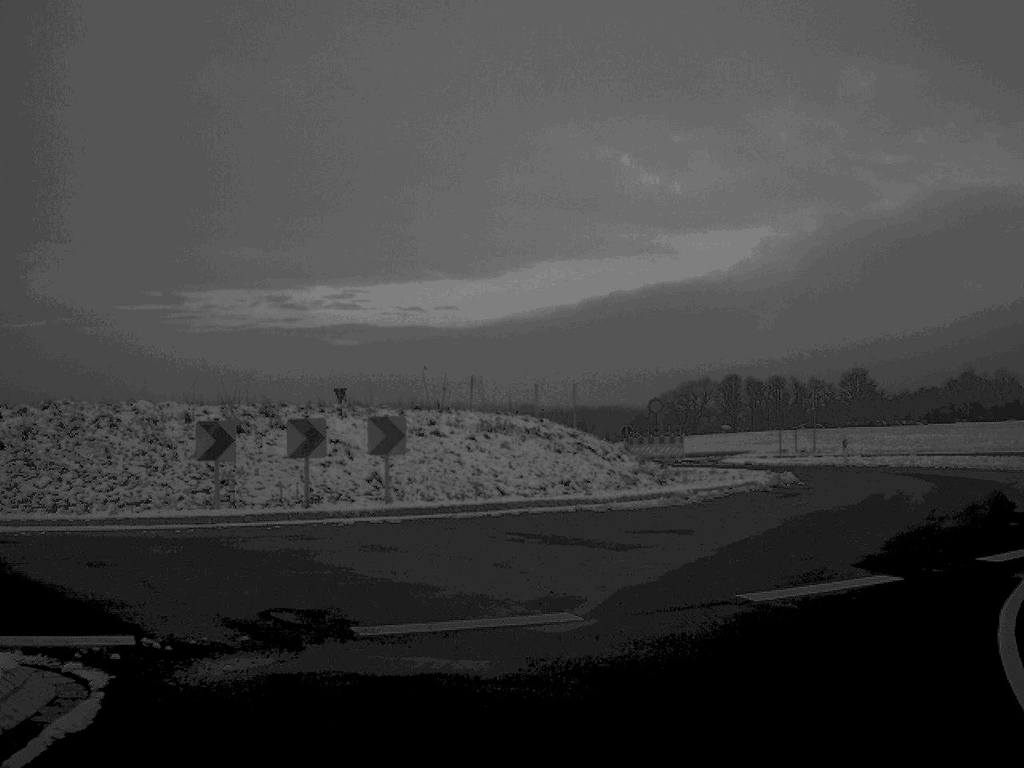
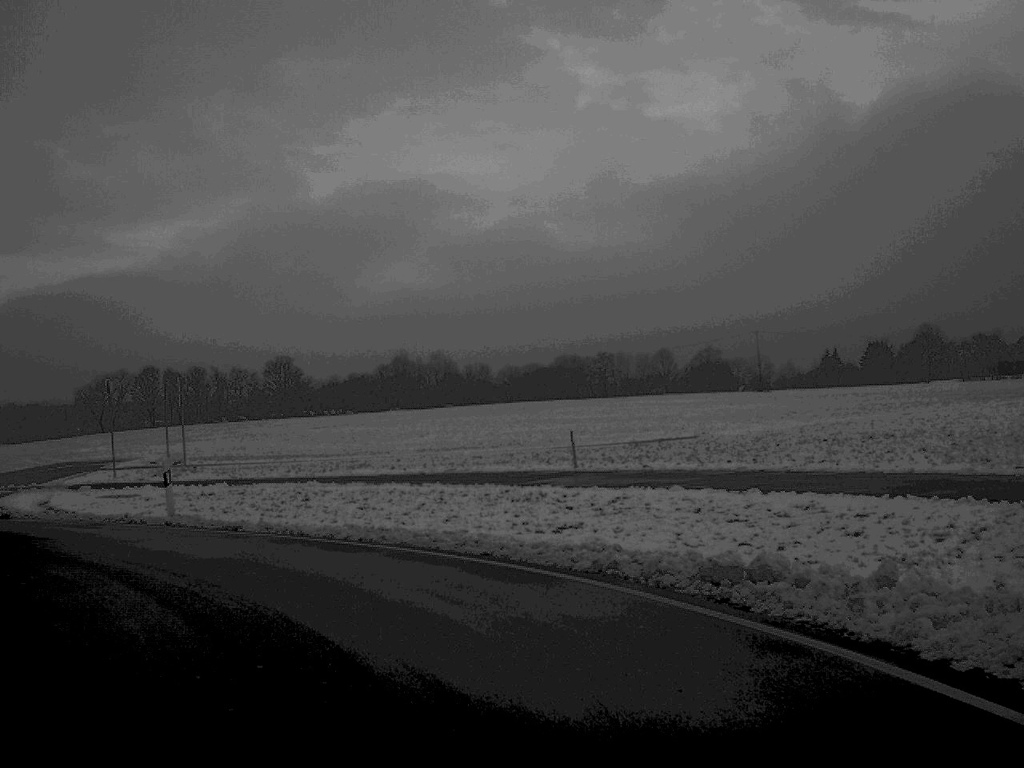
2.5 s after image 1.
(+5.9, +18.9) m; +25°
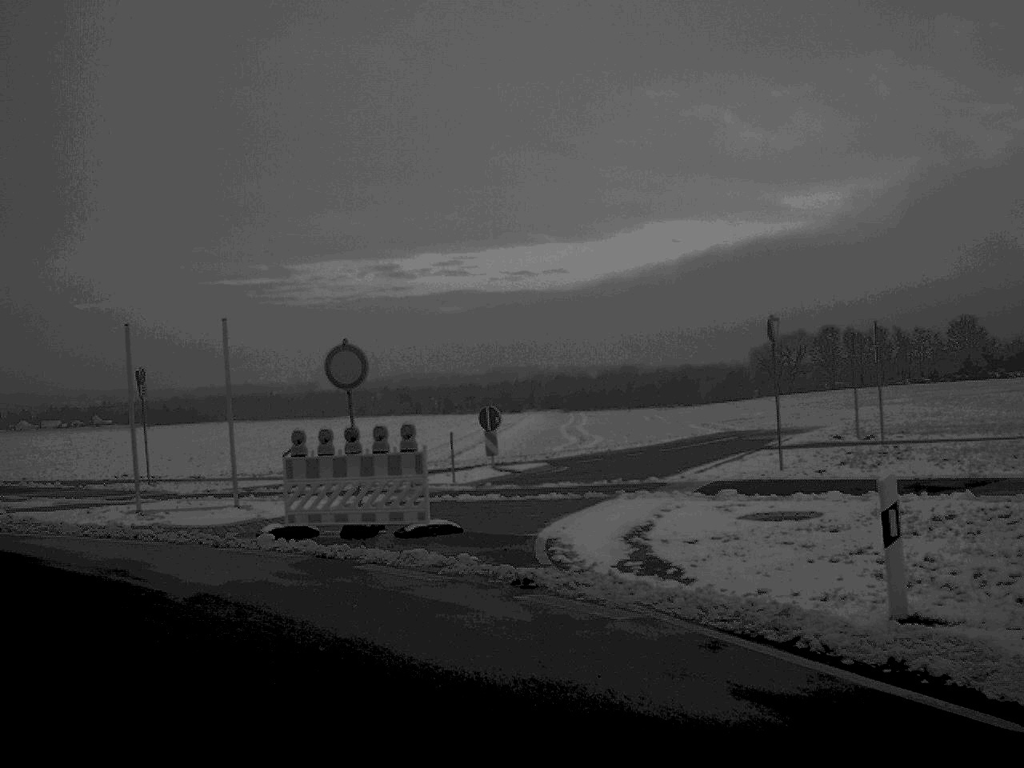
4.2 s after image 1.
(-3.1, +12.5) m; -31°
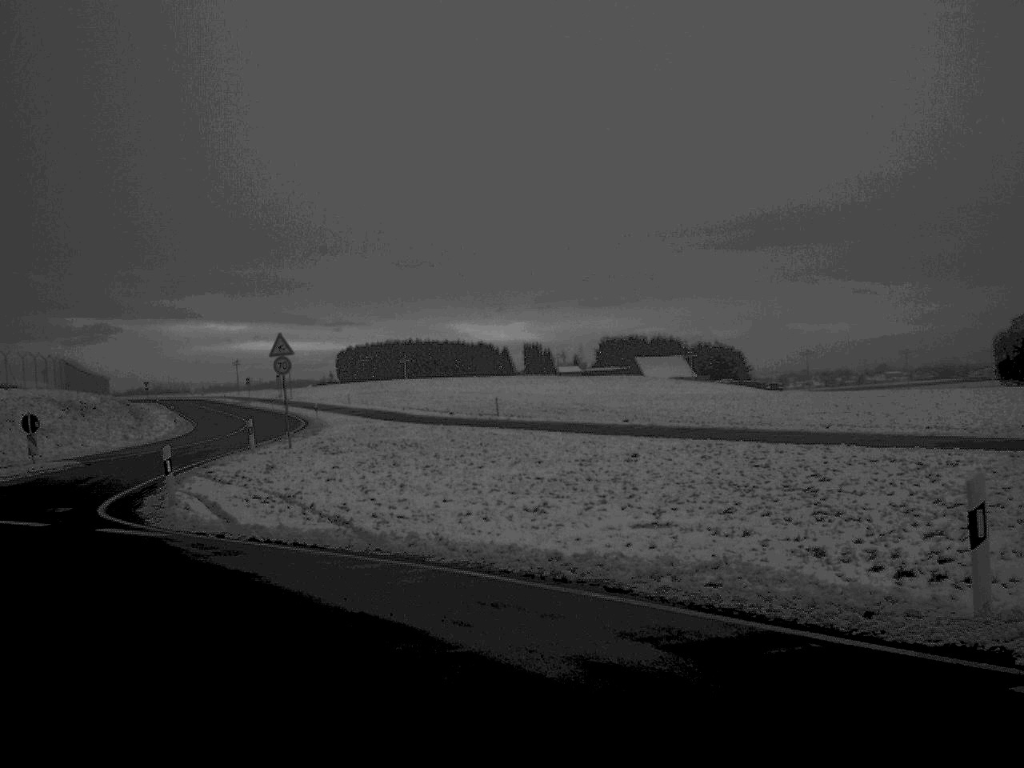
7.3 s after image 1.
(-12.8, +17.9) m; -71°
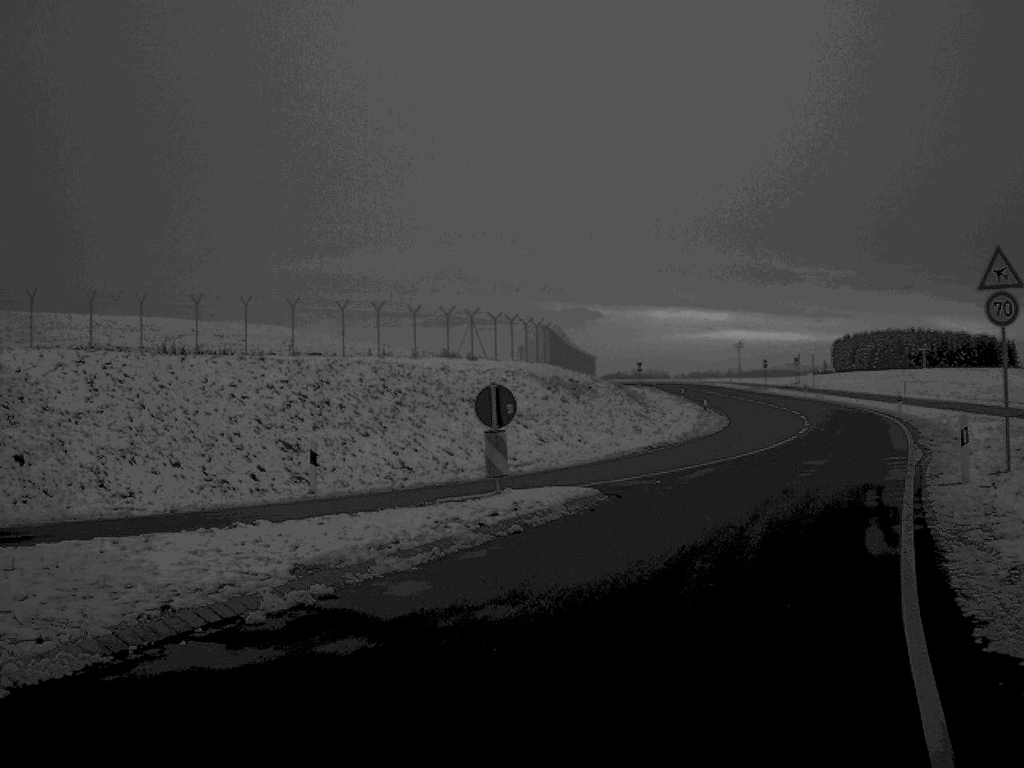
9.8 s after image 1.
(-7.0, +19.5) m; -20°
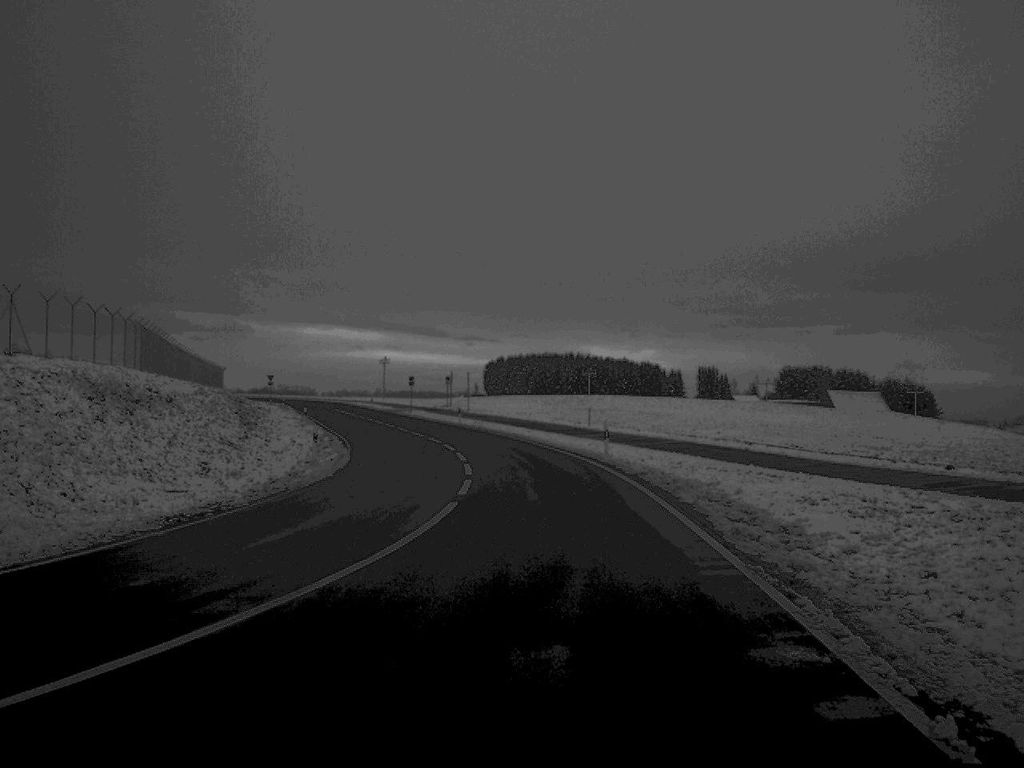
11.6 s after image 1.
(+3.1, +17.6) m; +15°
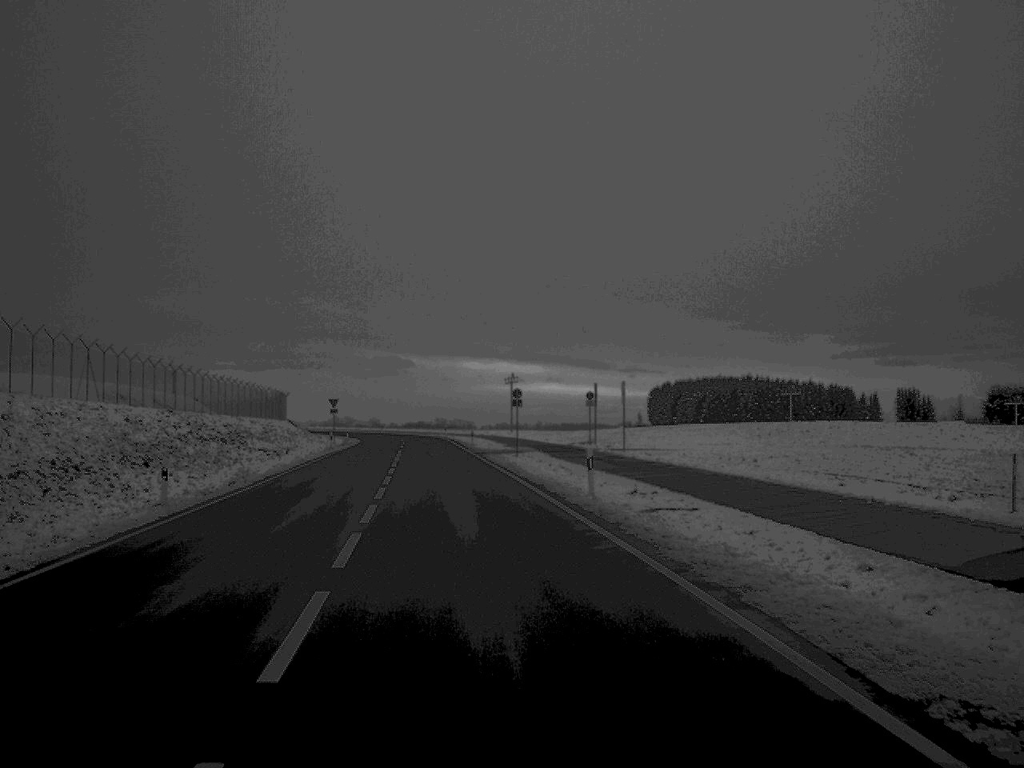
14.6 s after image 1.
(-1.6, +45.6) m; -7°
